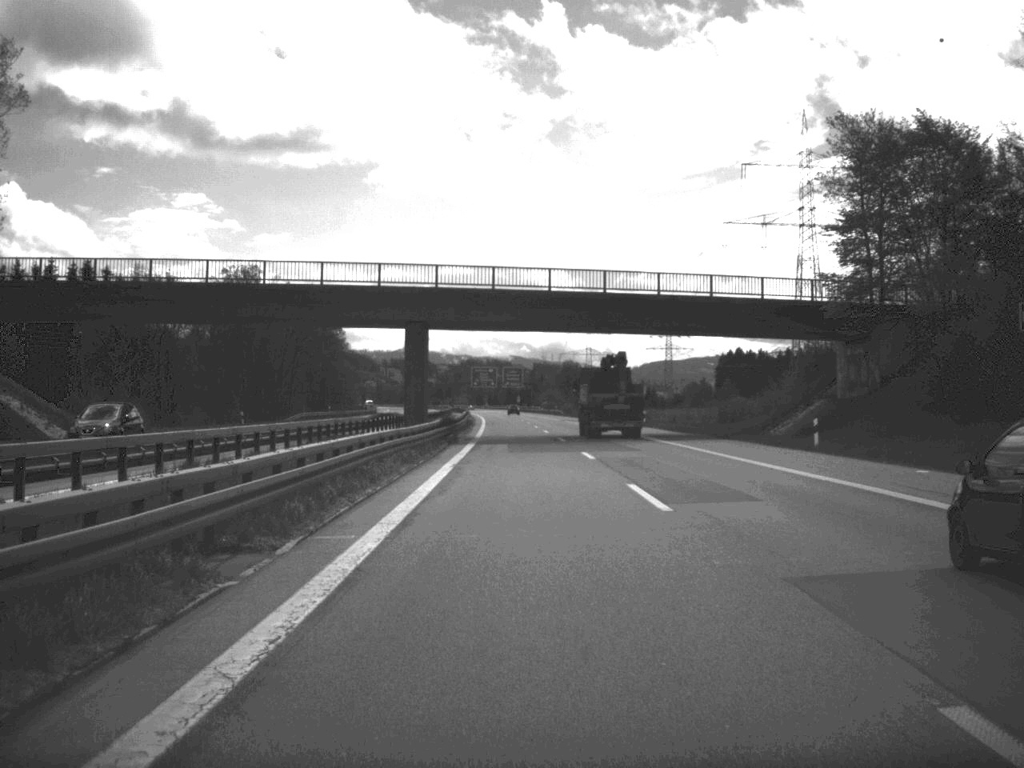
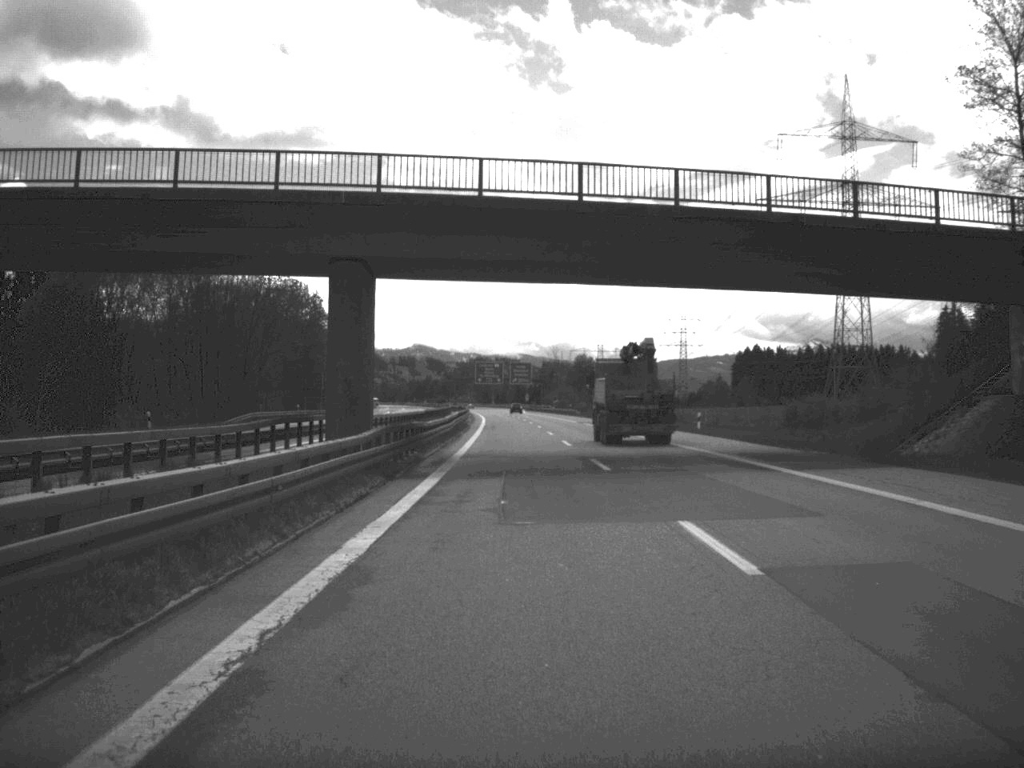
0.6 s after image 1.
(-0.1, +24.6) m; 0°
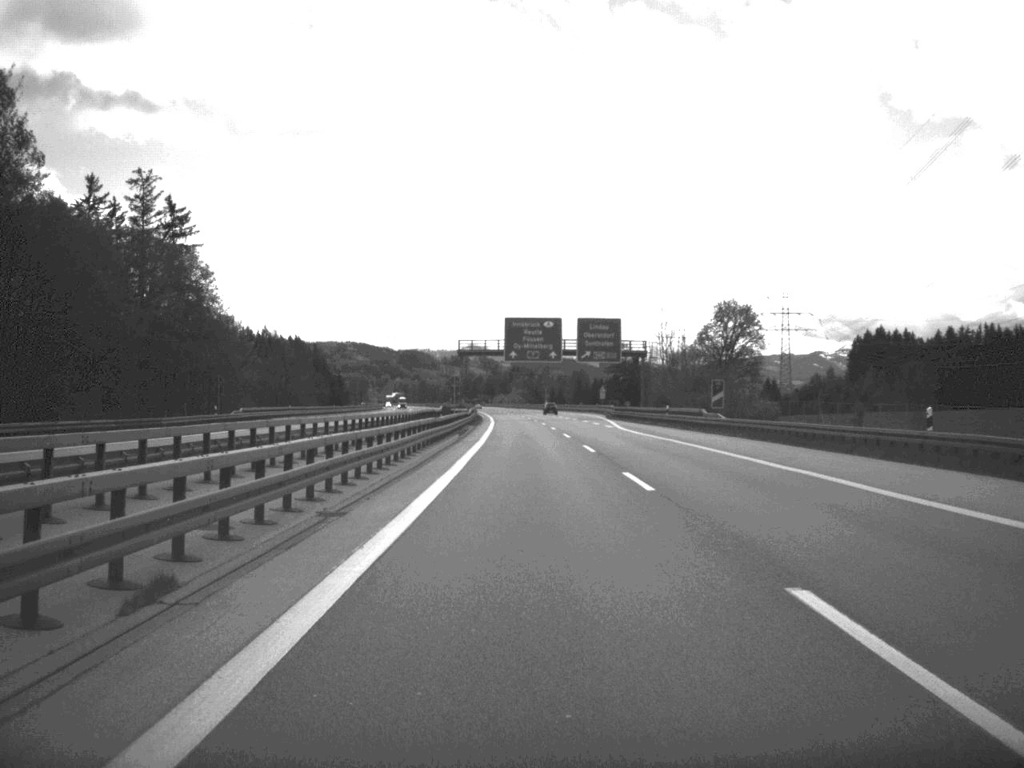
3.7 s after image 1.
(-2.9, +130.6) m; -3°
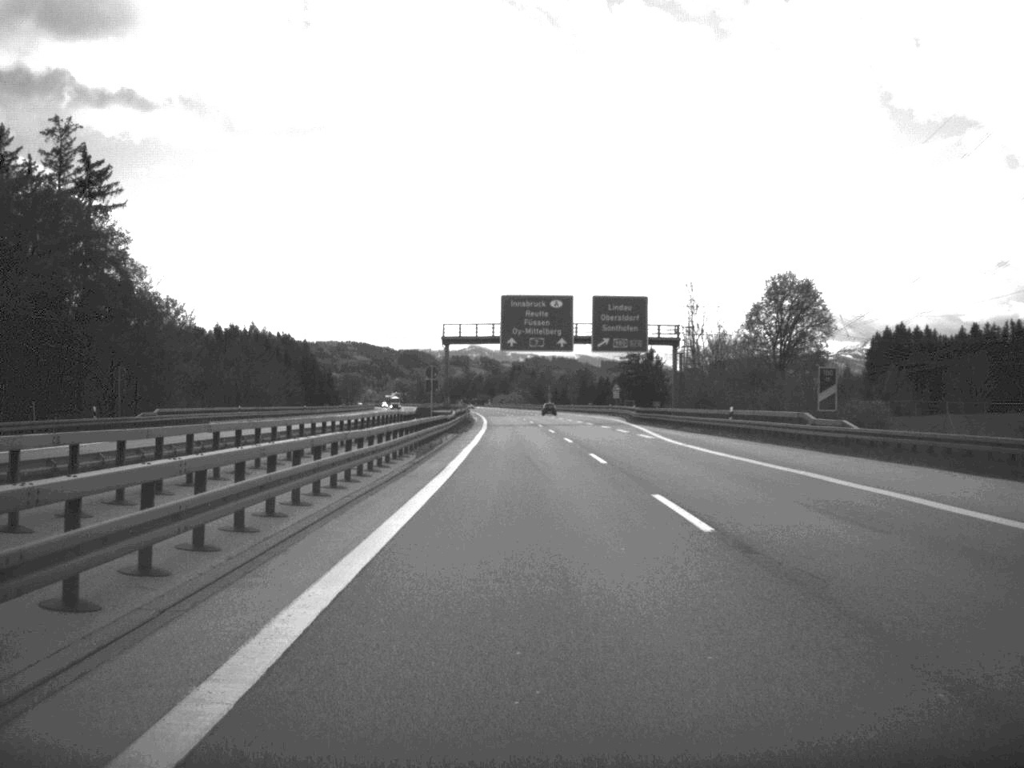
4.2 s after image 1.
(0.0, +24.8) m; 0°
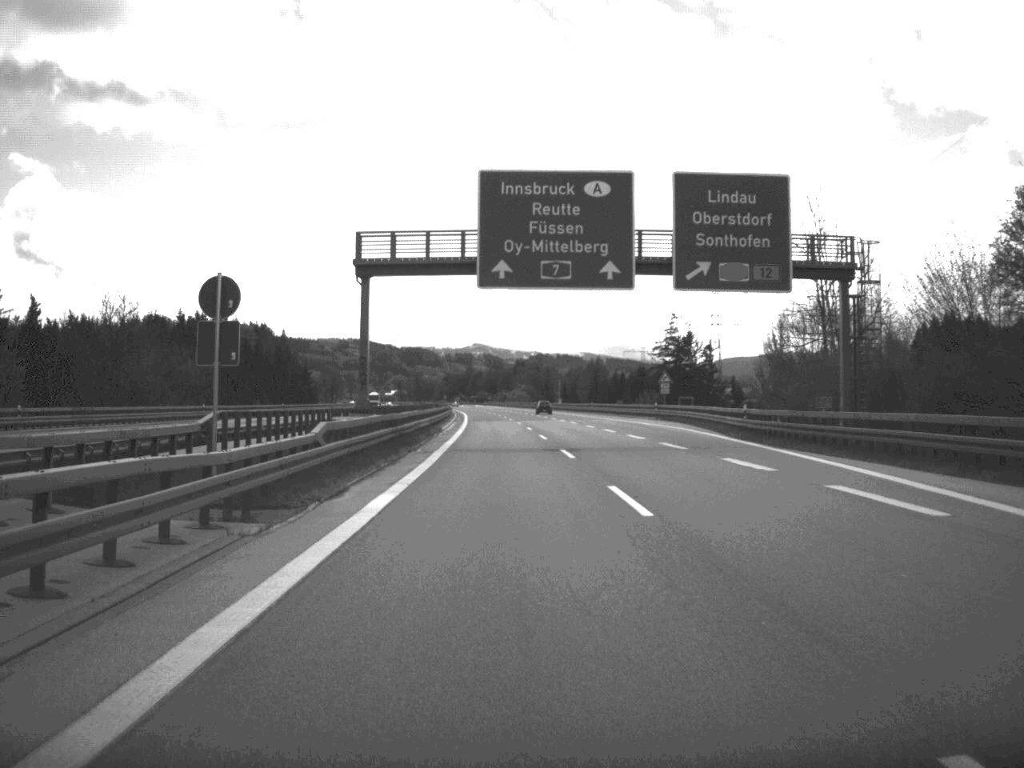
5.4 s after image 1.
(-0.1, +50.9) m; 0°
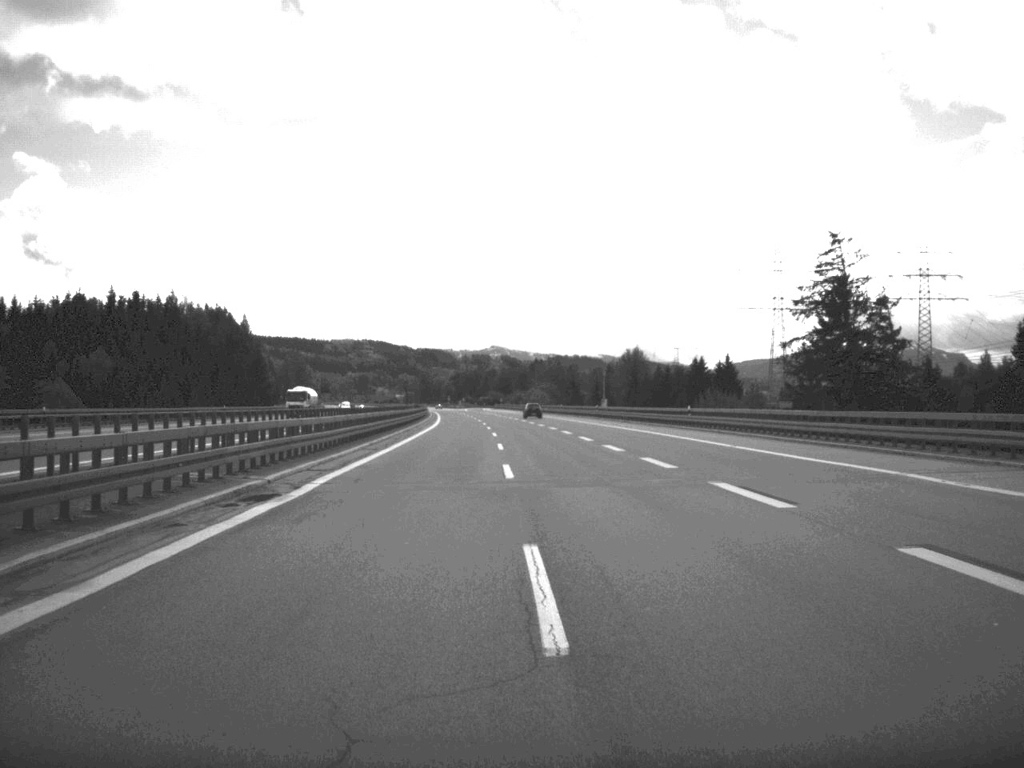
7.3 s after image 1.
(-0.5, +80.6) m; -1°
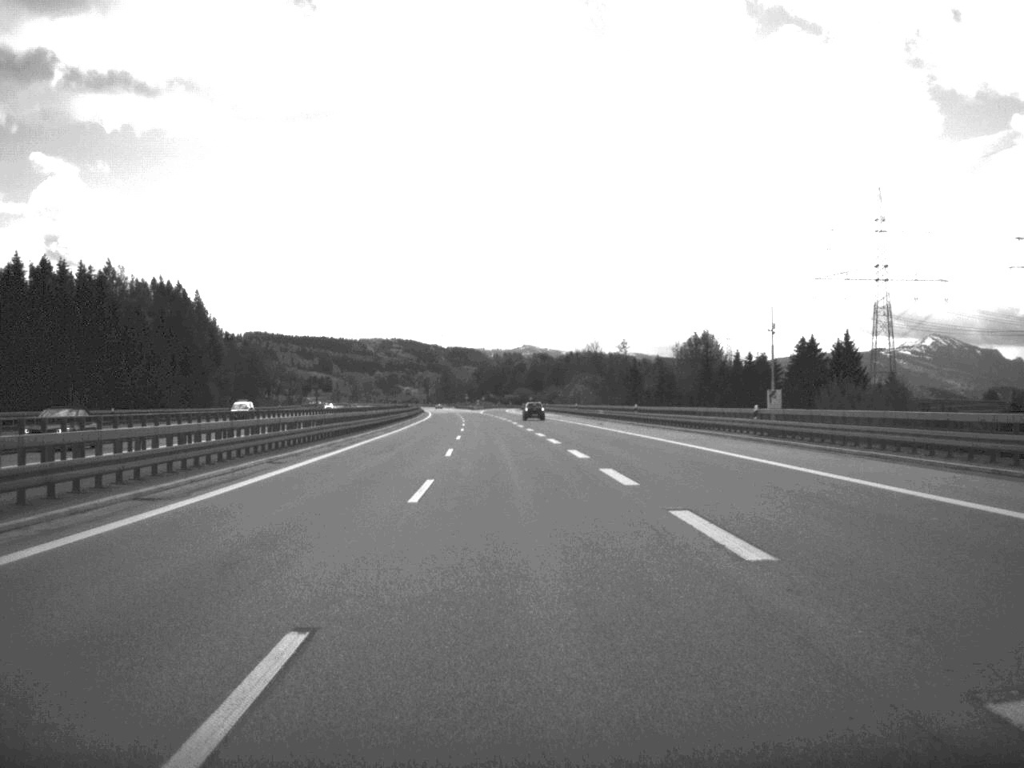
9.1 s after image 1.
(-0.8, +76.2) m; -2°
